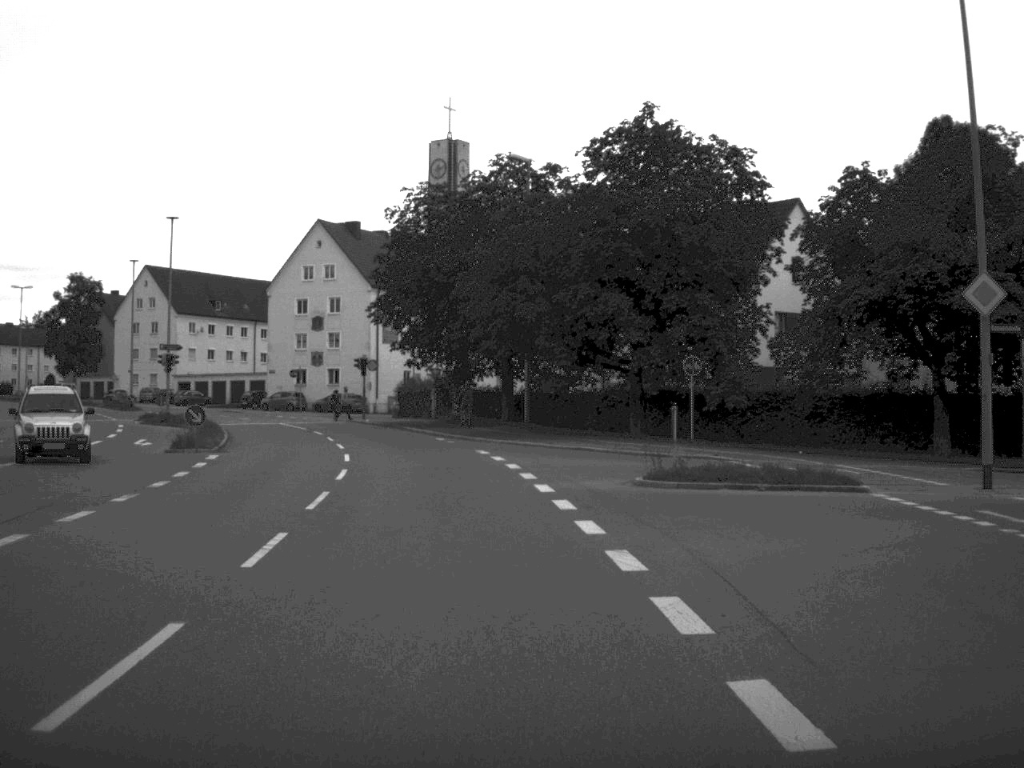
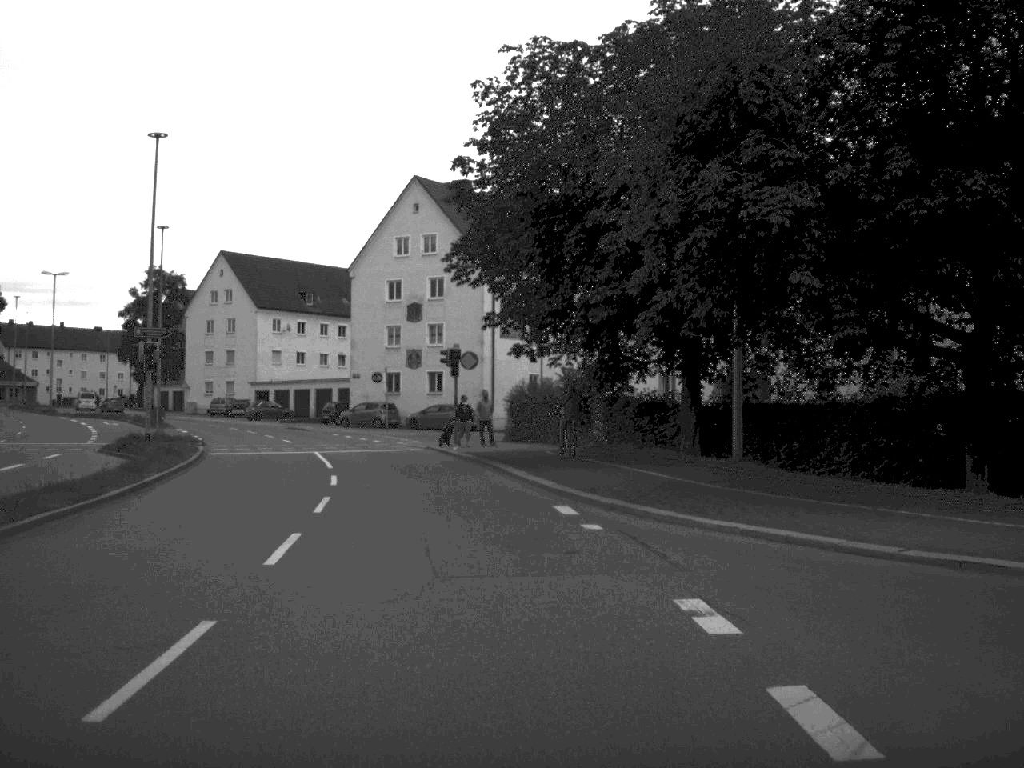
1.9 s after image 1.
(-1.2, +23.5) m; -6°
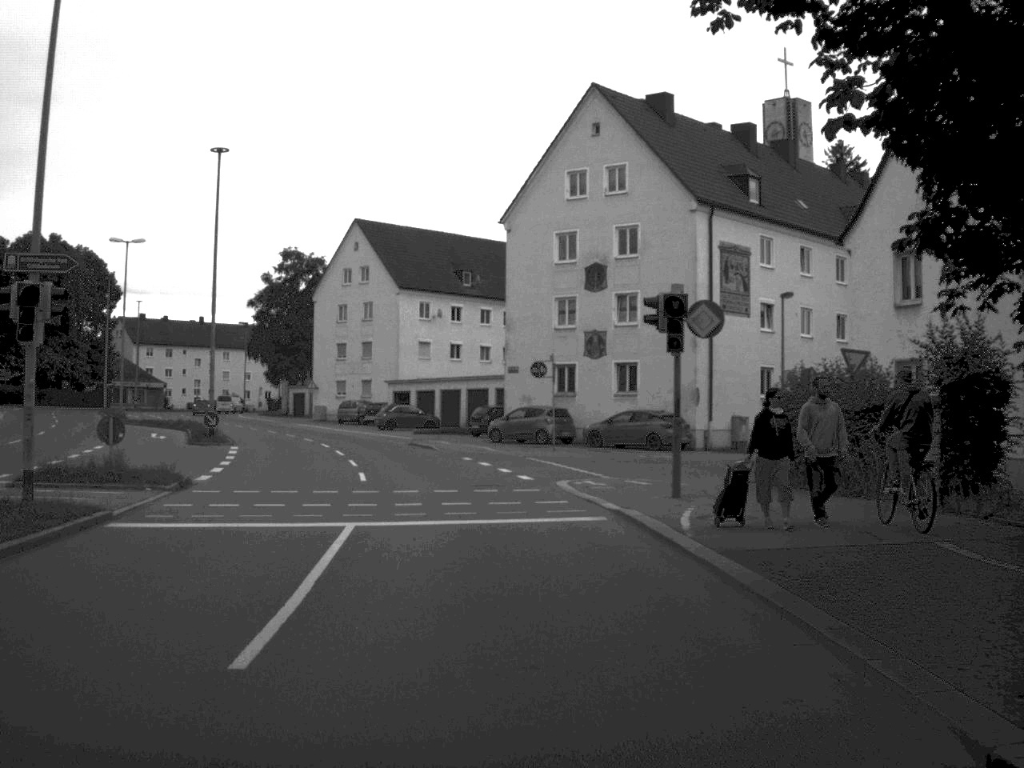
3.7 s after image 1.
(-1.6, +22.3) m; -8°
